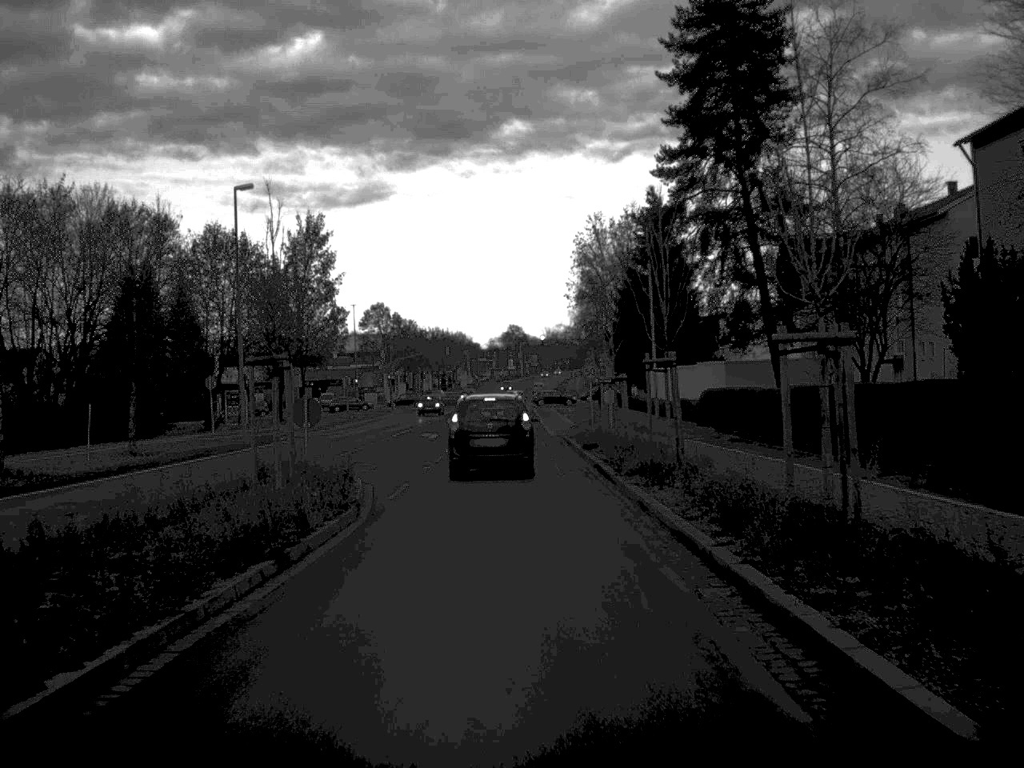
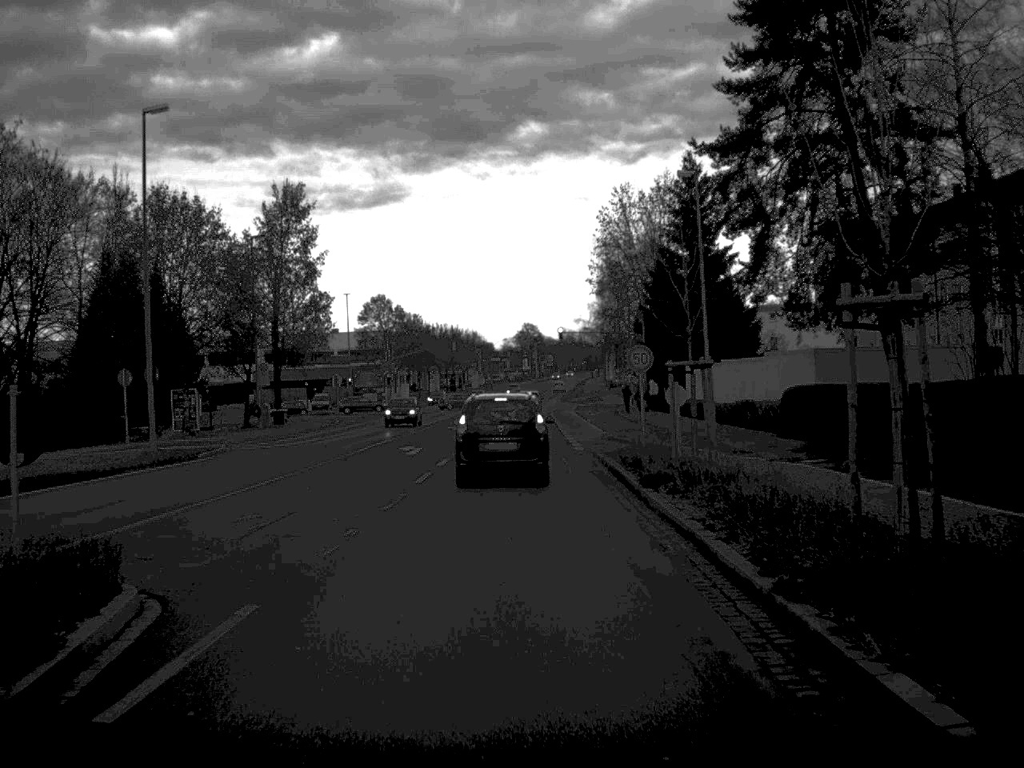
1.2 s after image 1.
(-0.1, +14.4) m; -1°
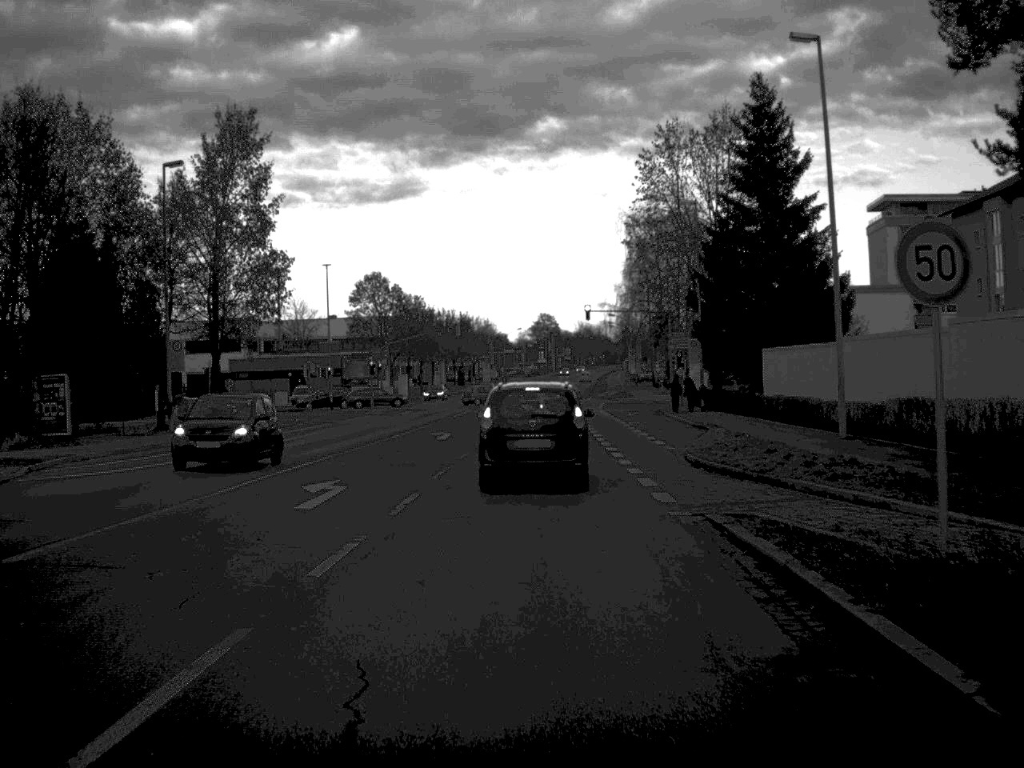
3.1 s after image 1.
(-0.2, +19.5) m; -1°
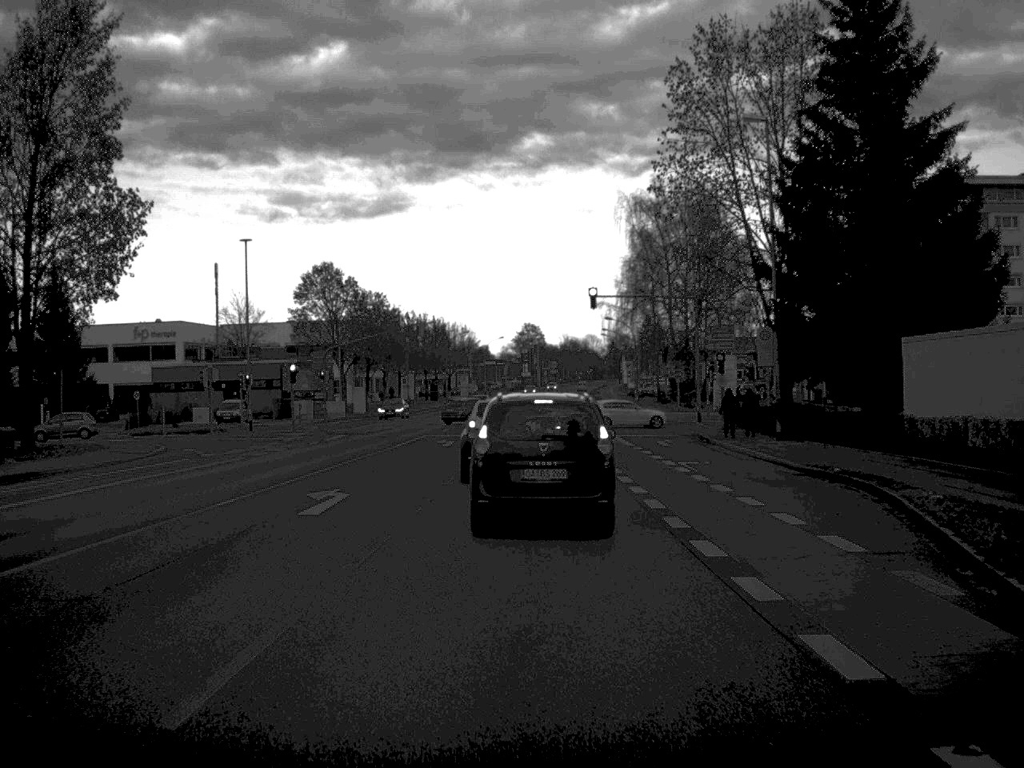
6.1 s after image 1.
(+0.1, +22.0) m; +1°
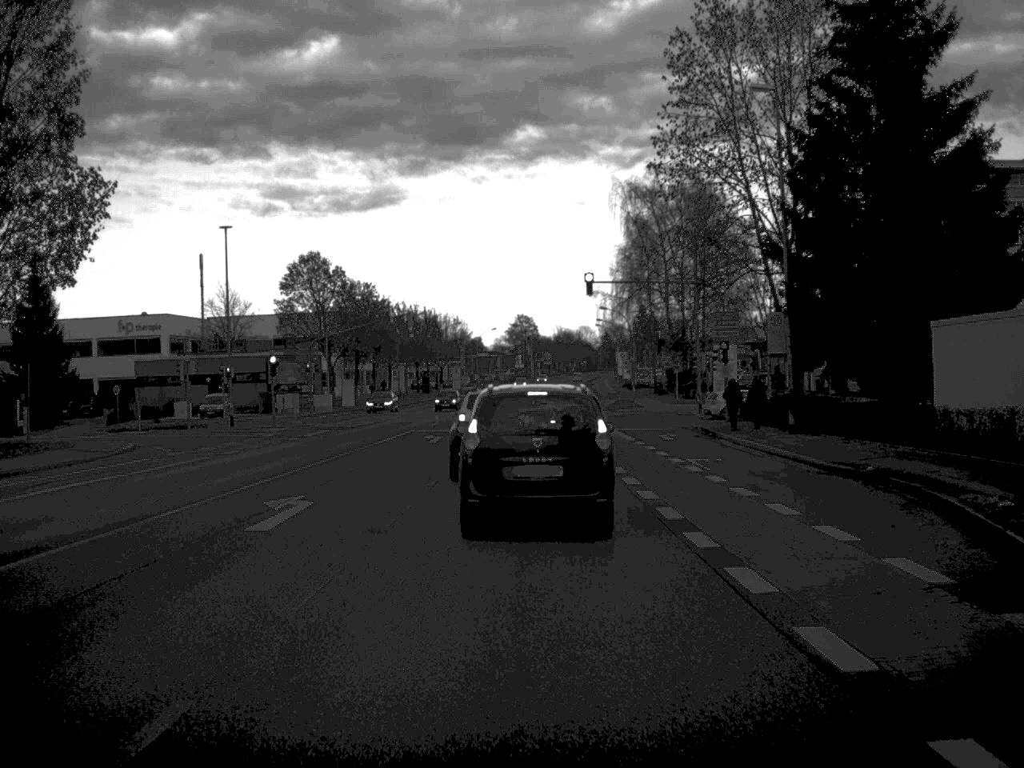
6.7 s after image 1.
(0.0, +2.9) m; 0°
